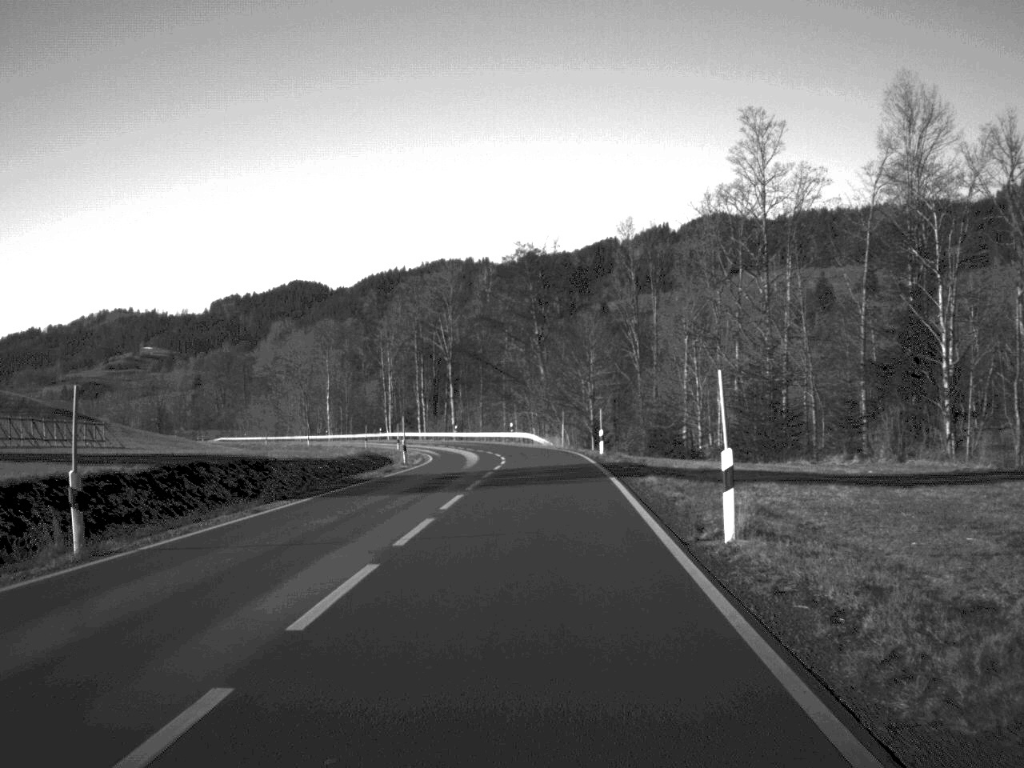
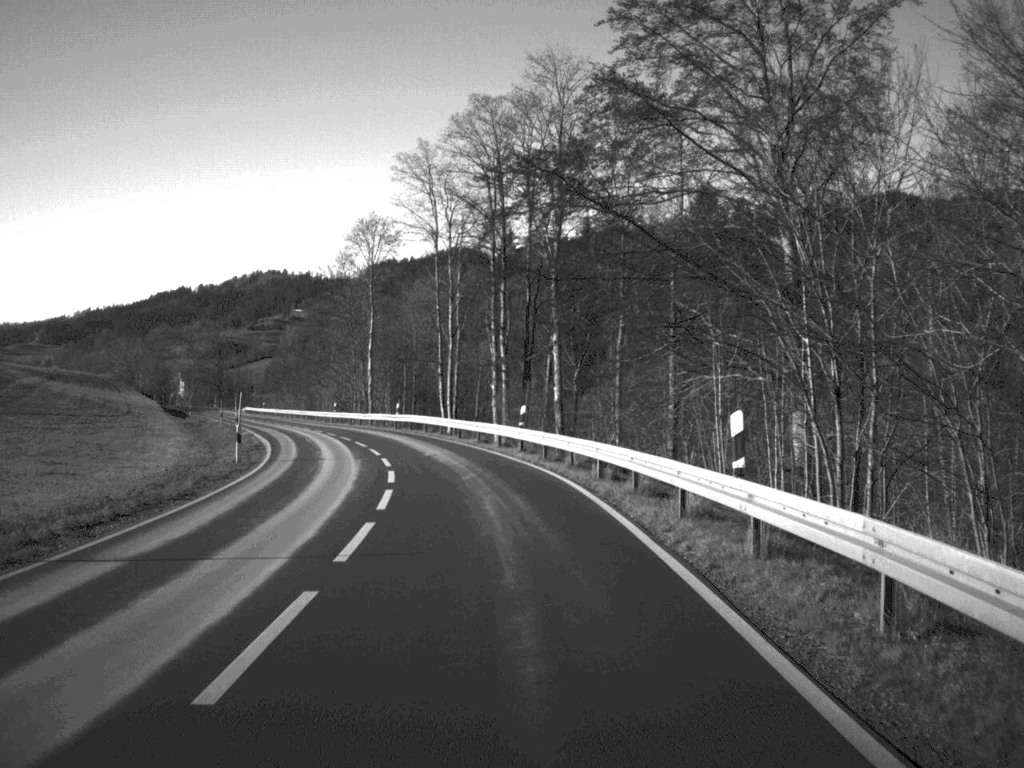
(-1.8, +74.5) m; -8°
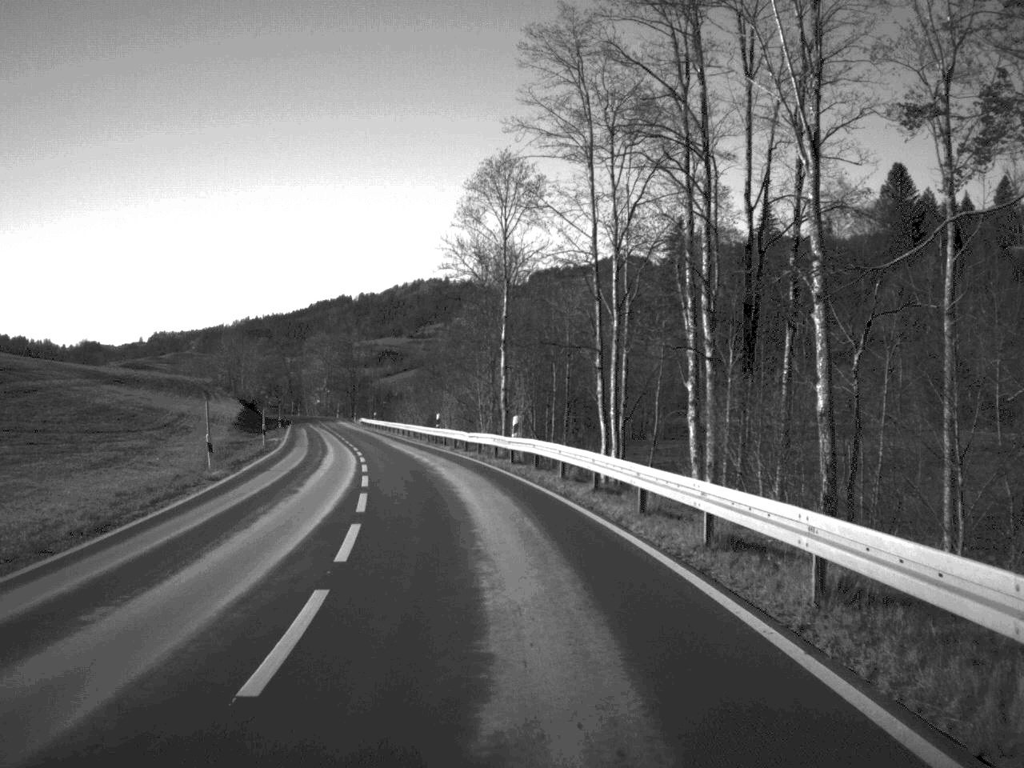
(-1.8, +30.0) m; -7°
